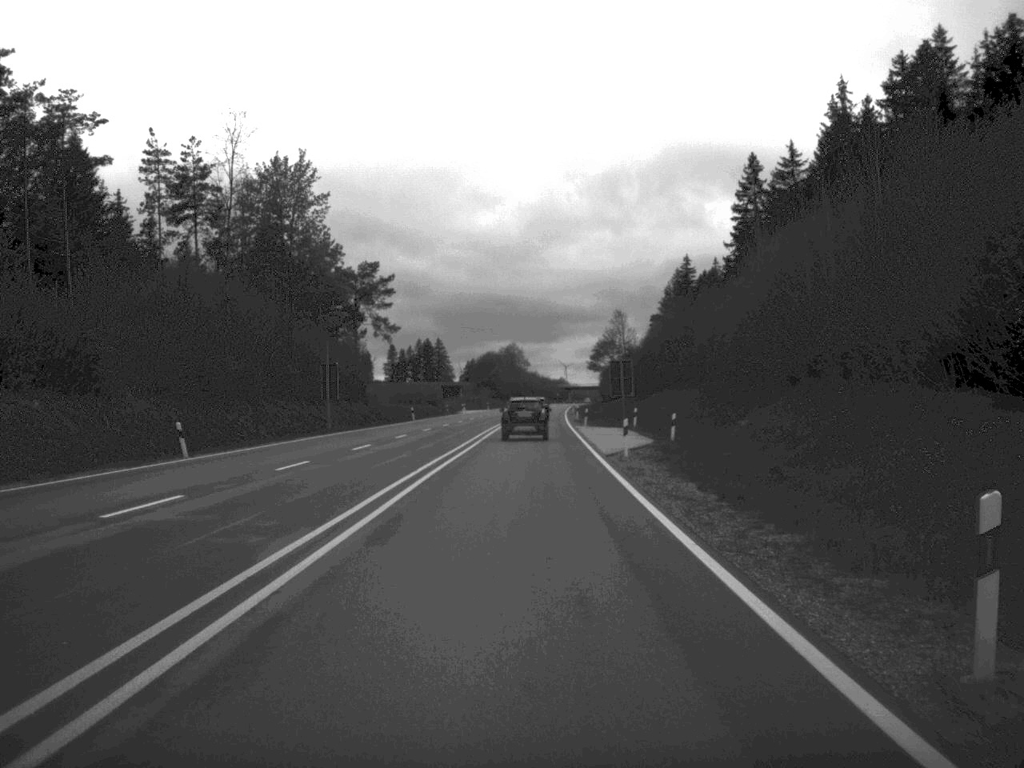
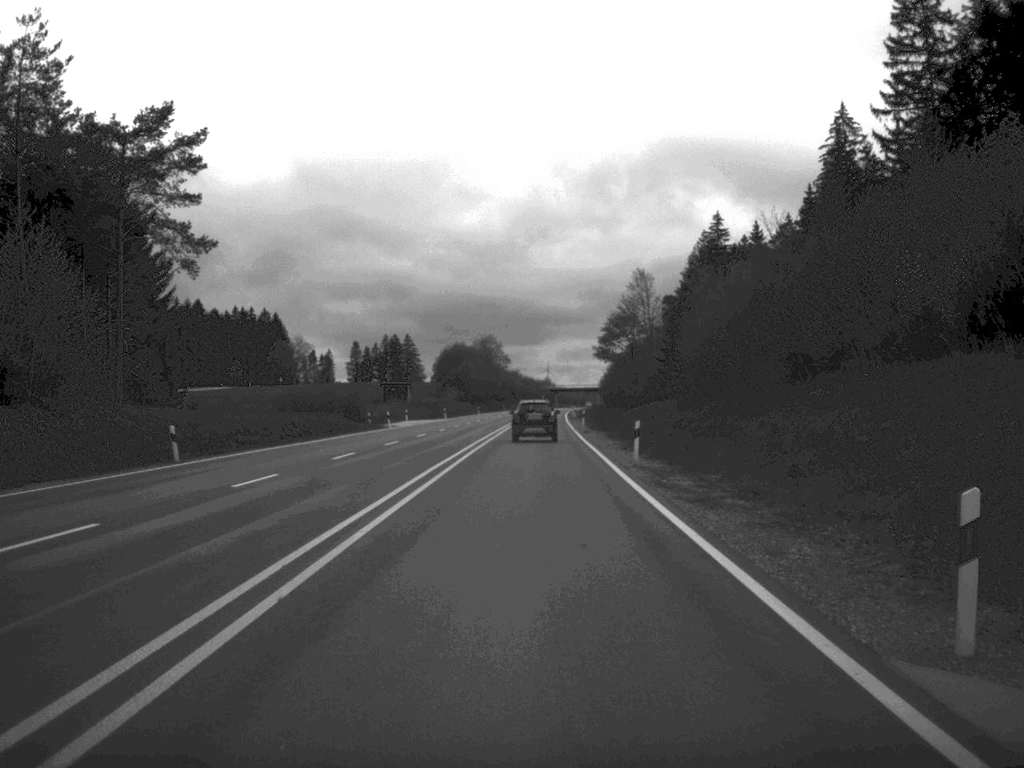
(+0.4, +64.2) m; +1°
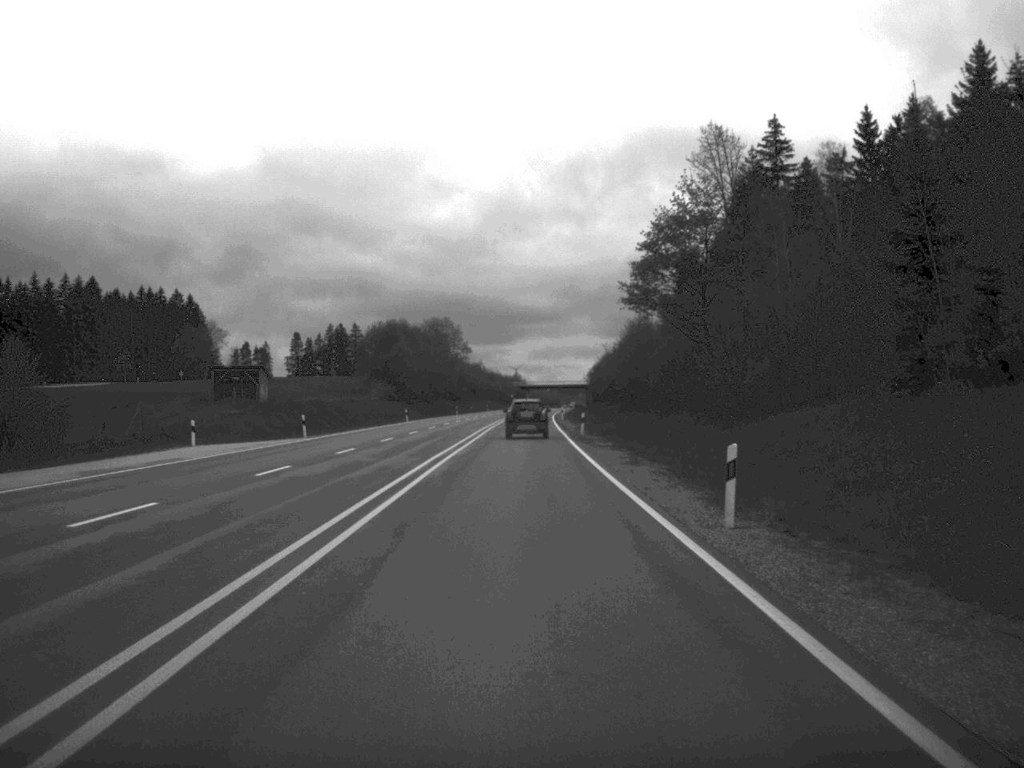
(+0.7, +67.5) m; +1°
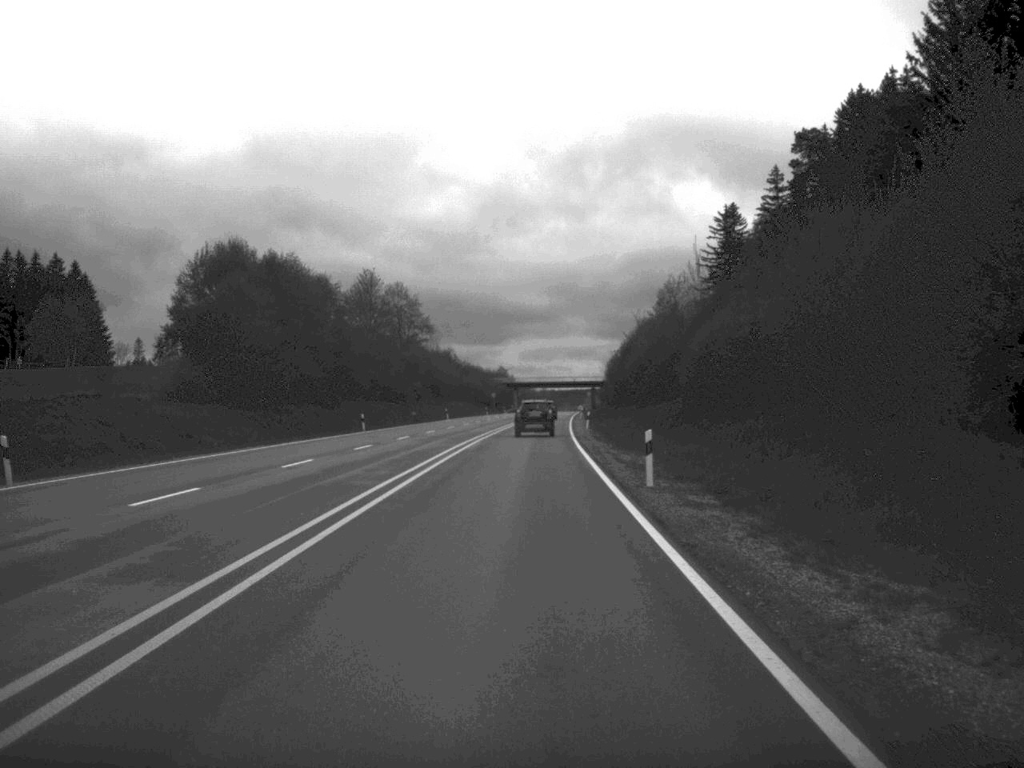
(+0.3, +79.7) m; 0°
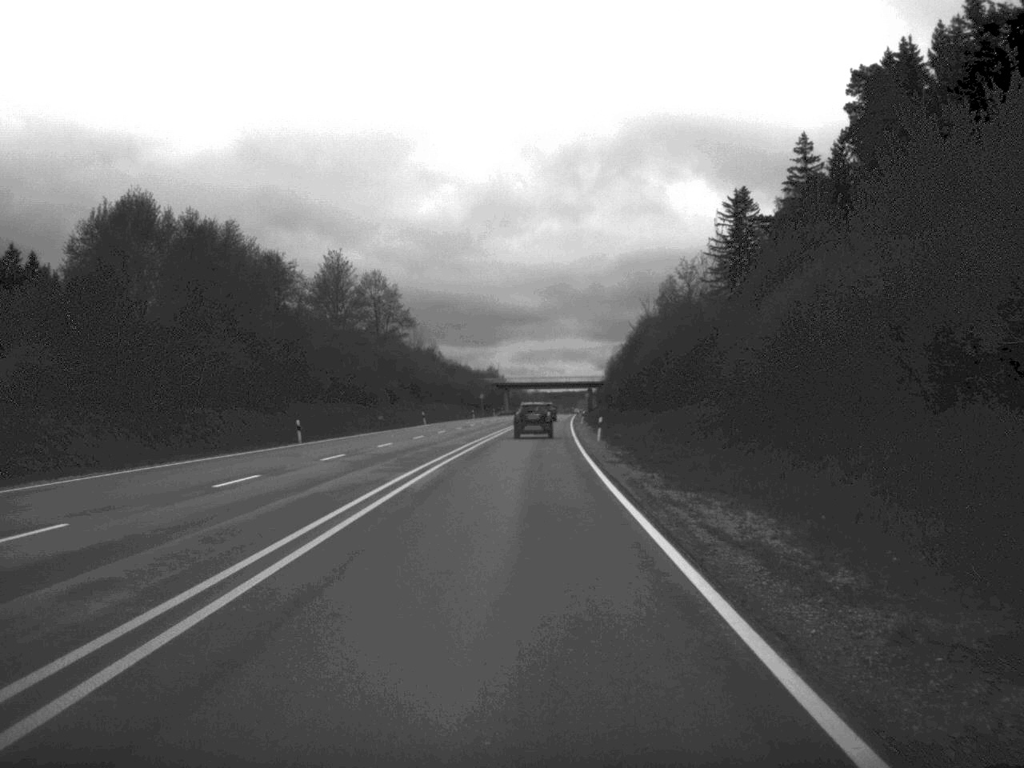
(+0.1, +18.6) m; 0°
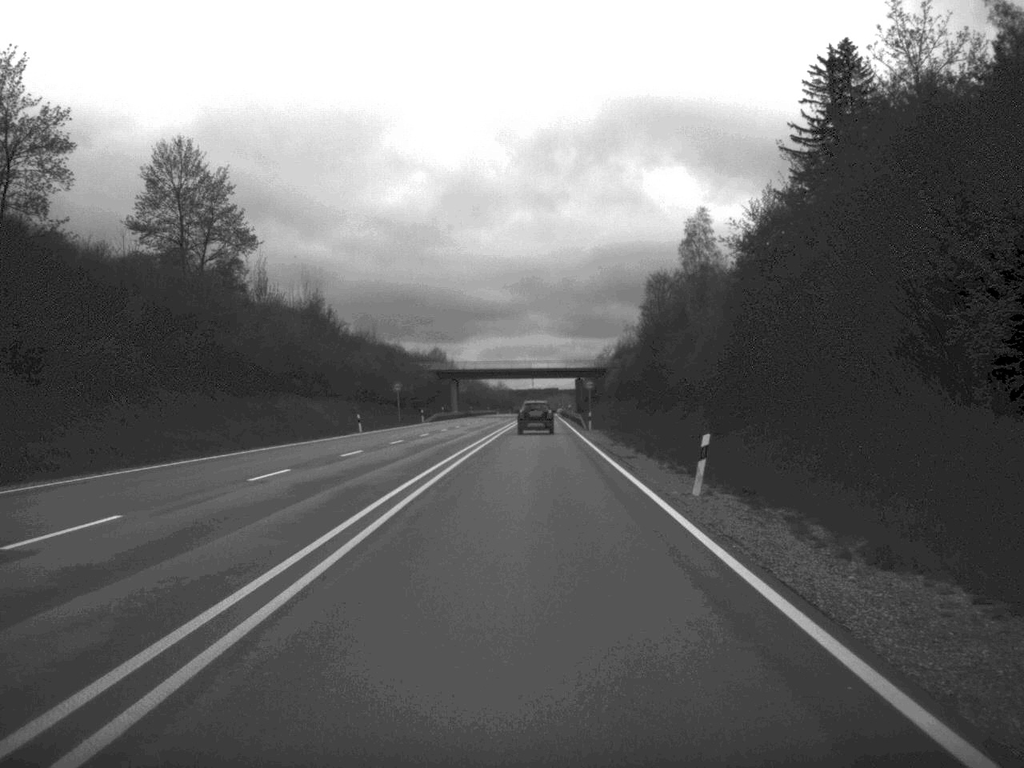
(+0.9, +82.1) m; +1°
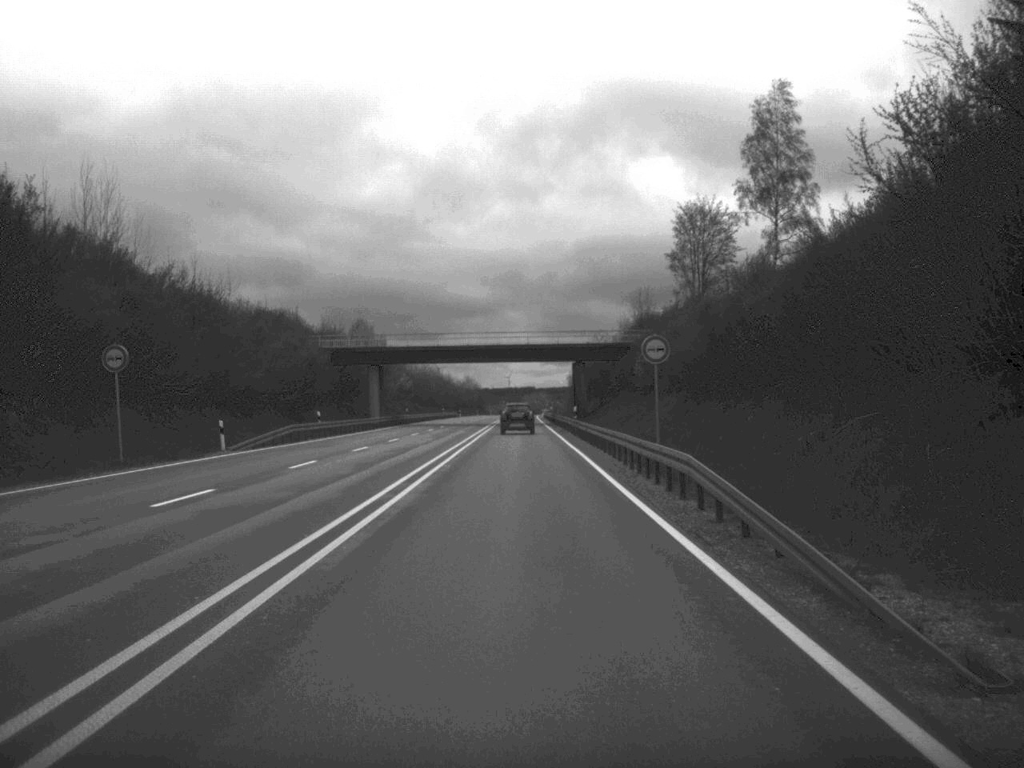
(+0.7, +64.8) m; +1°
